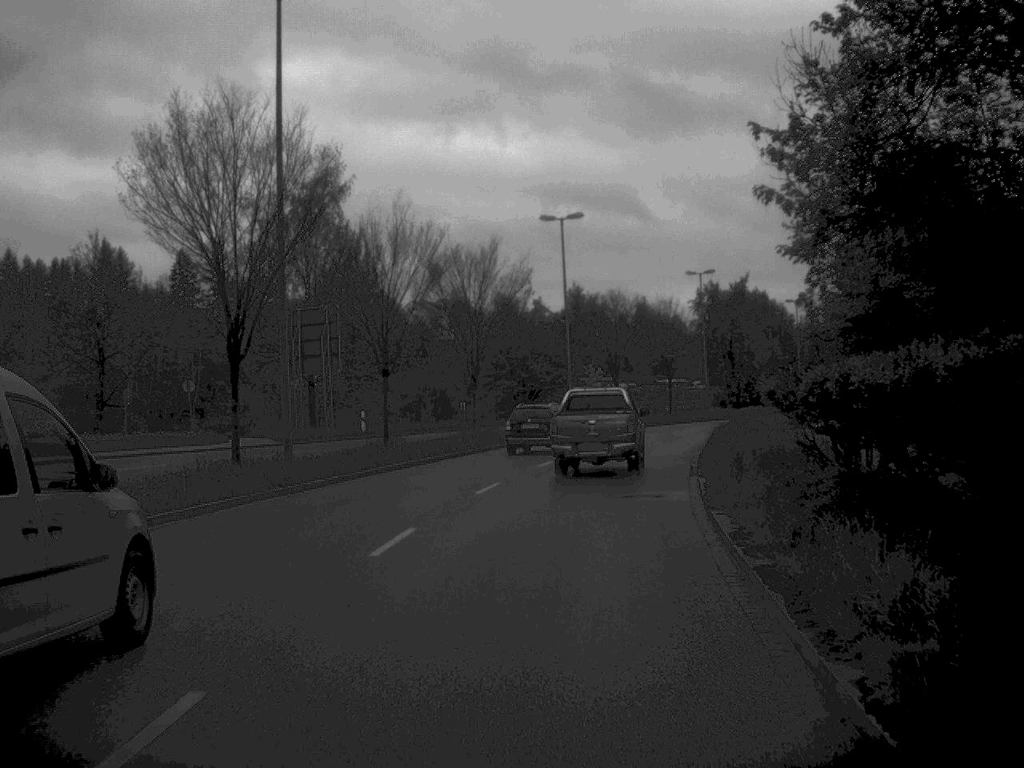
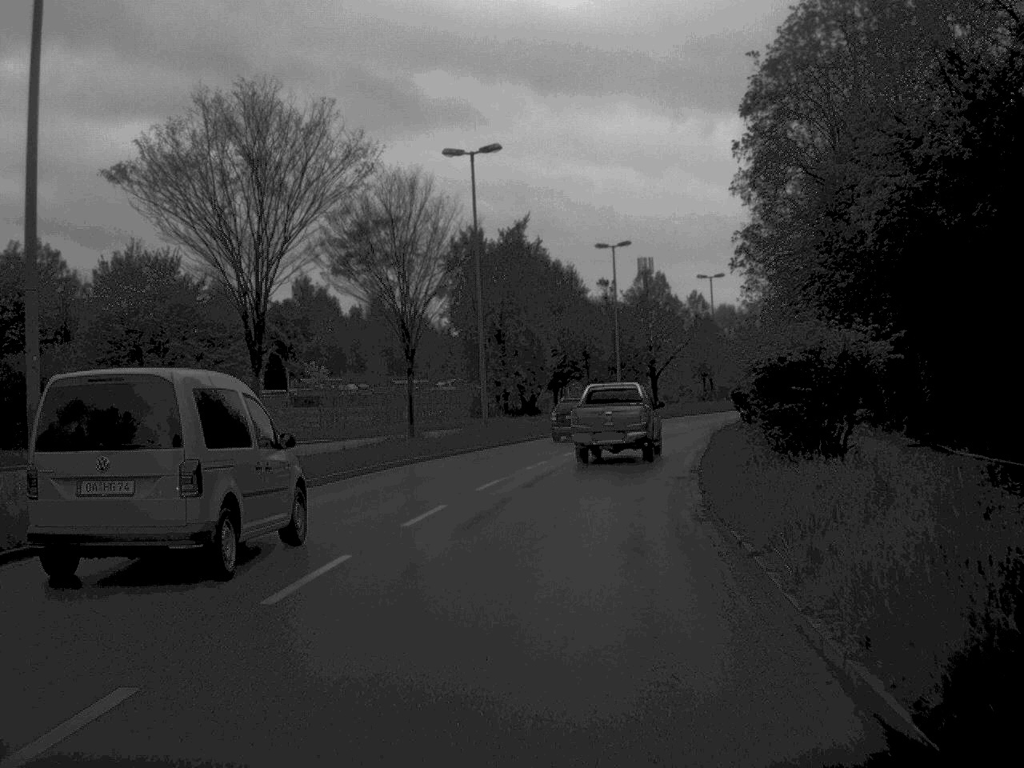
(+4.5, +44.1) m; +11°
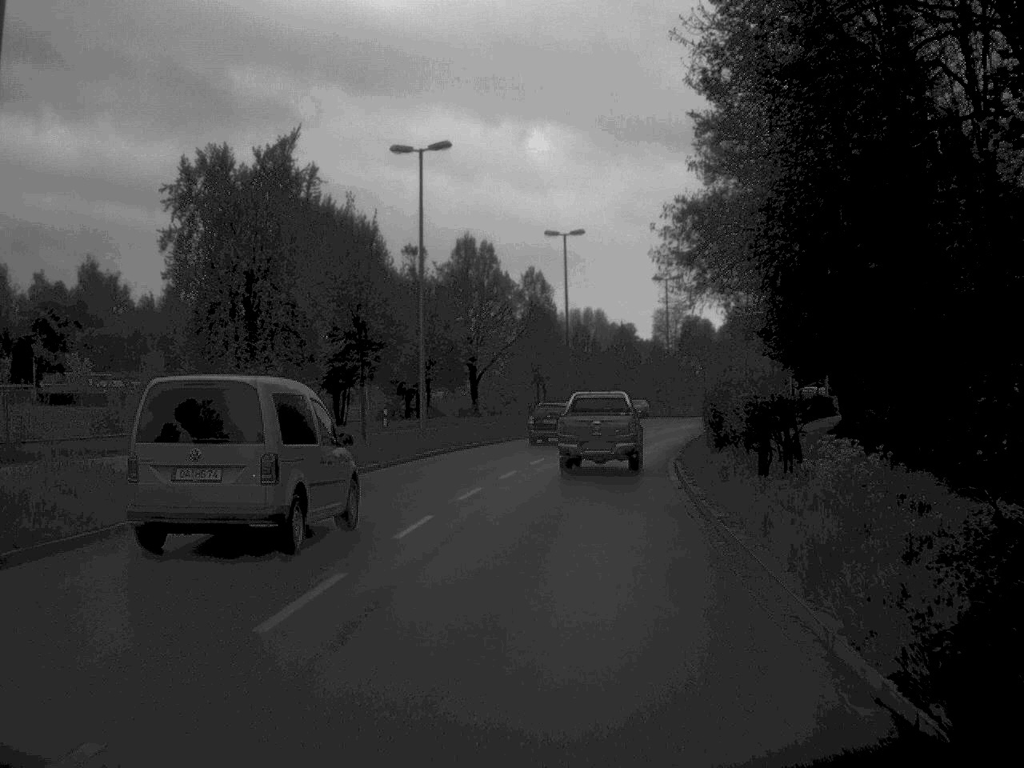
(+2.3, +30.2) m; +8°
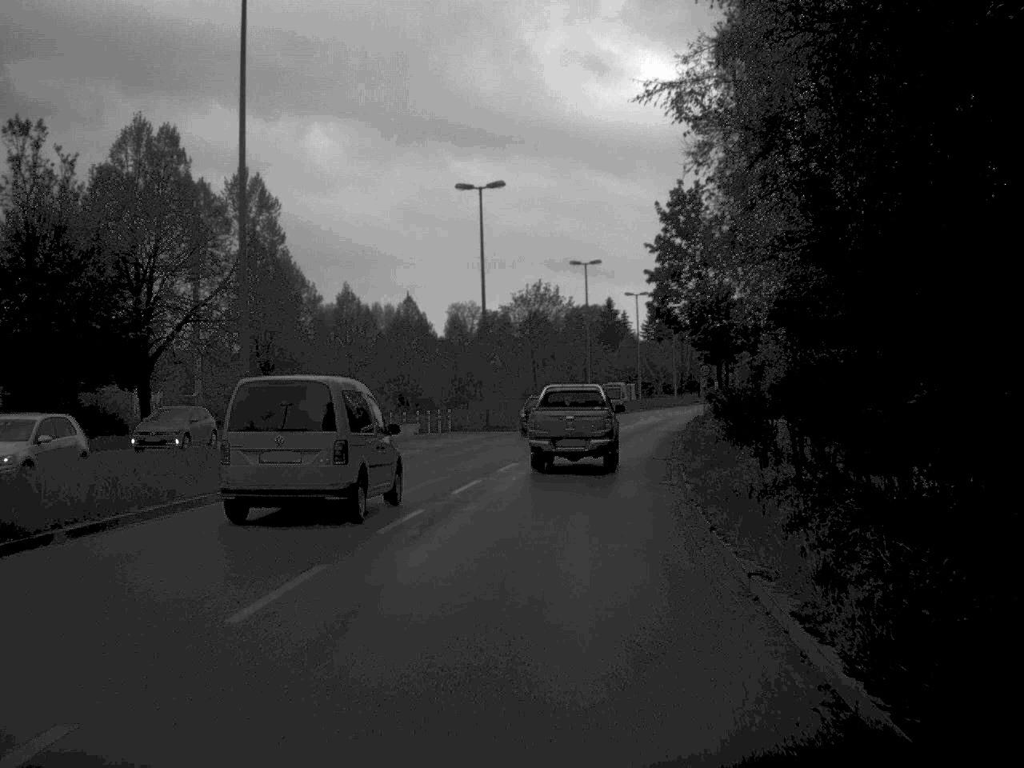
(+3.3, +40.9) m; +9°
